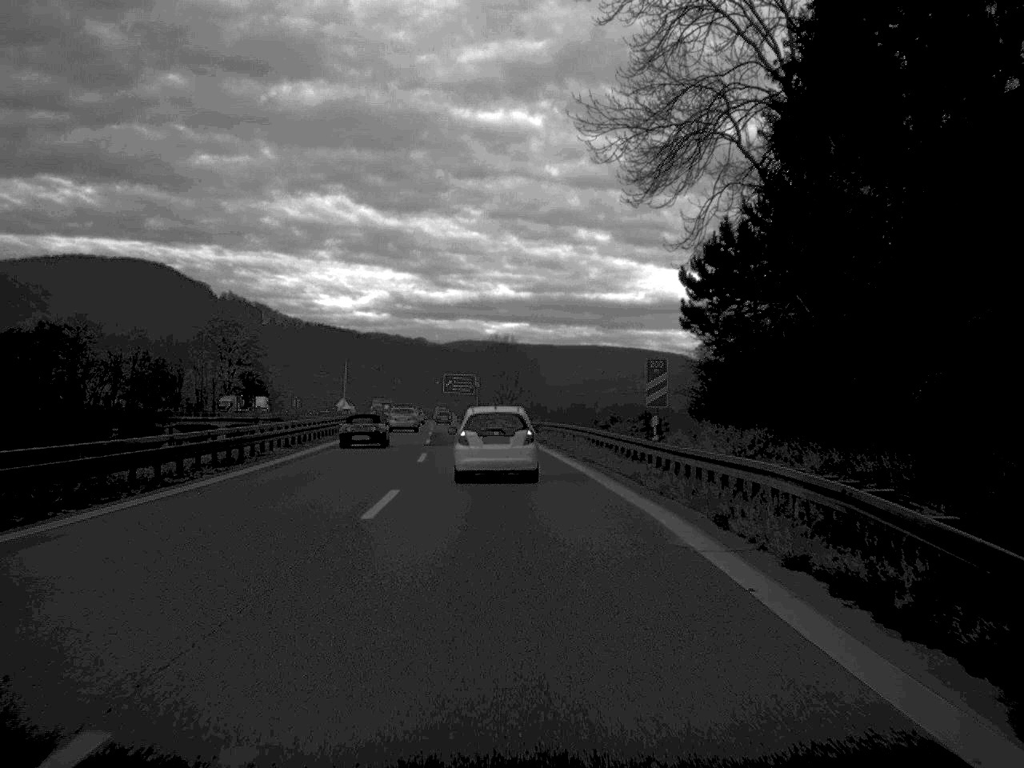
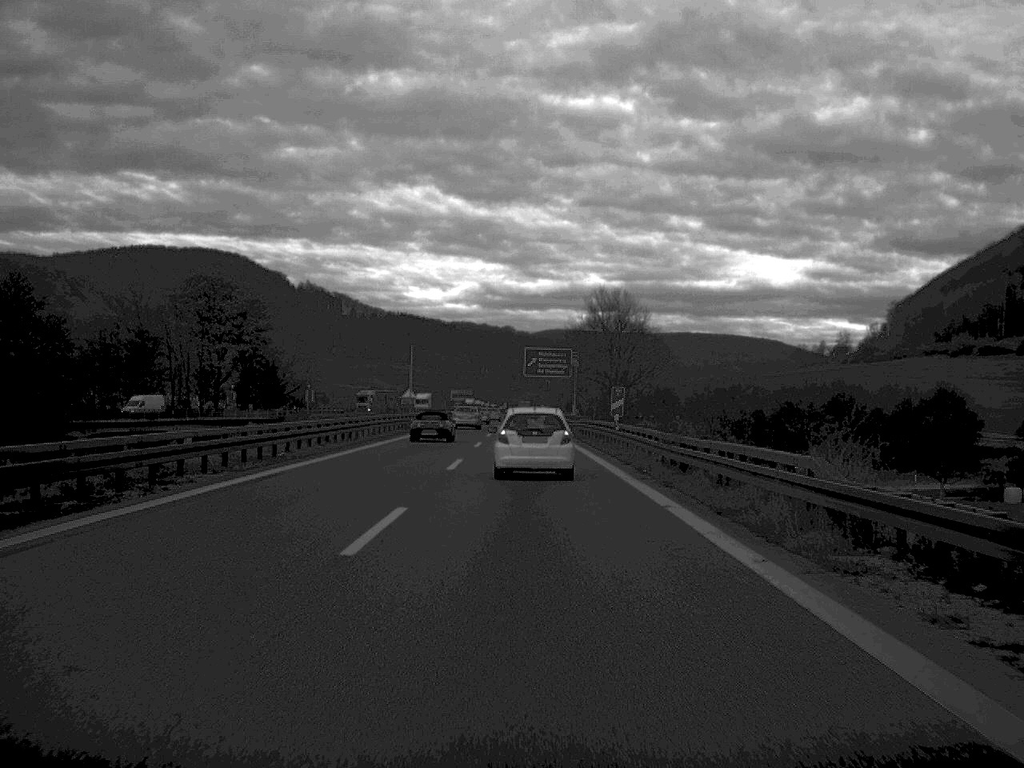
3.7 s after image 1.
(-3.7, +77.0) m; -4°
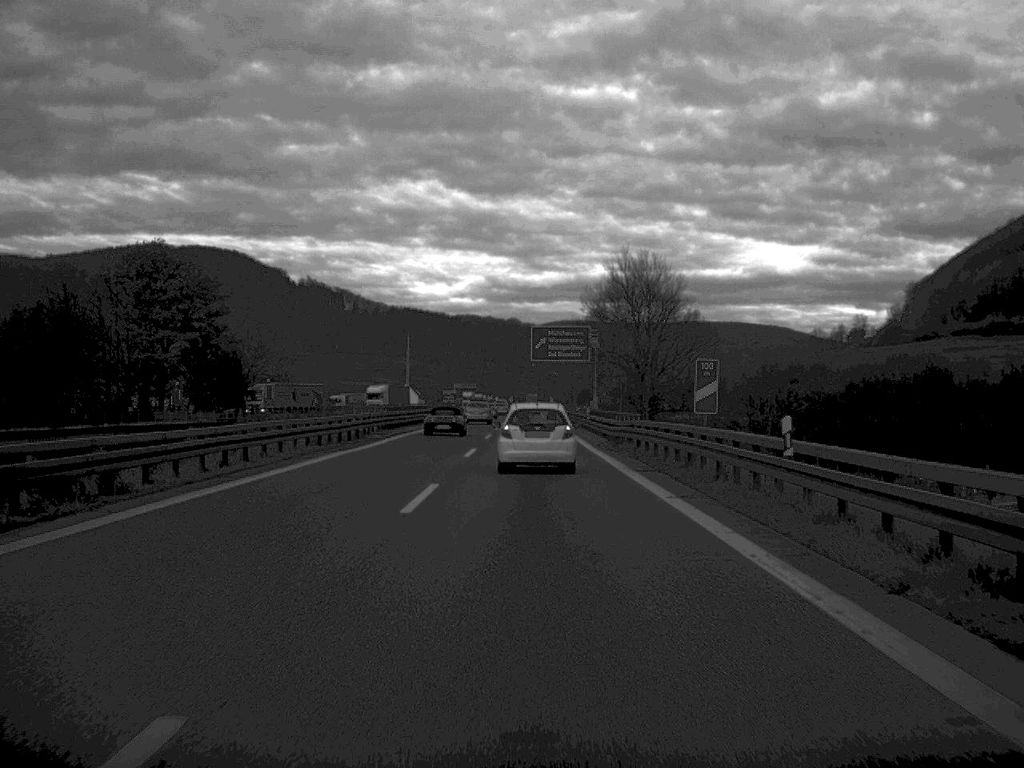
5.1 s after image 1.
(-0.1, +31.3) m; 0°
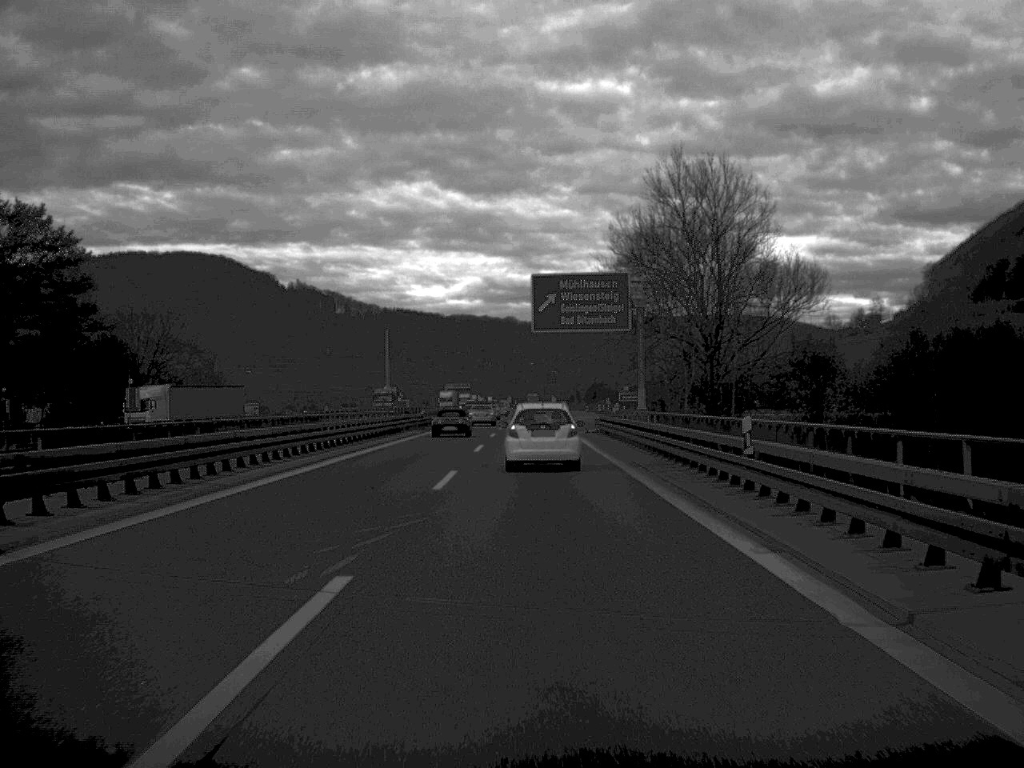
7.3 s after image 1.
(0.0, +47.7) m; 0°
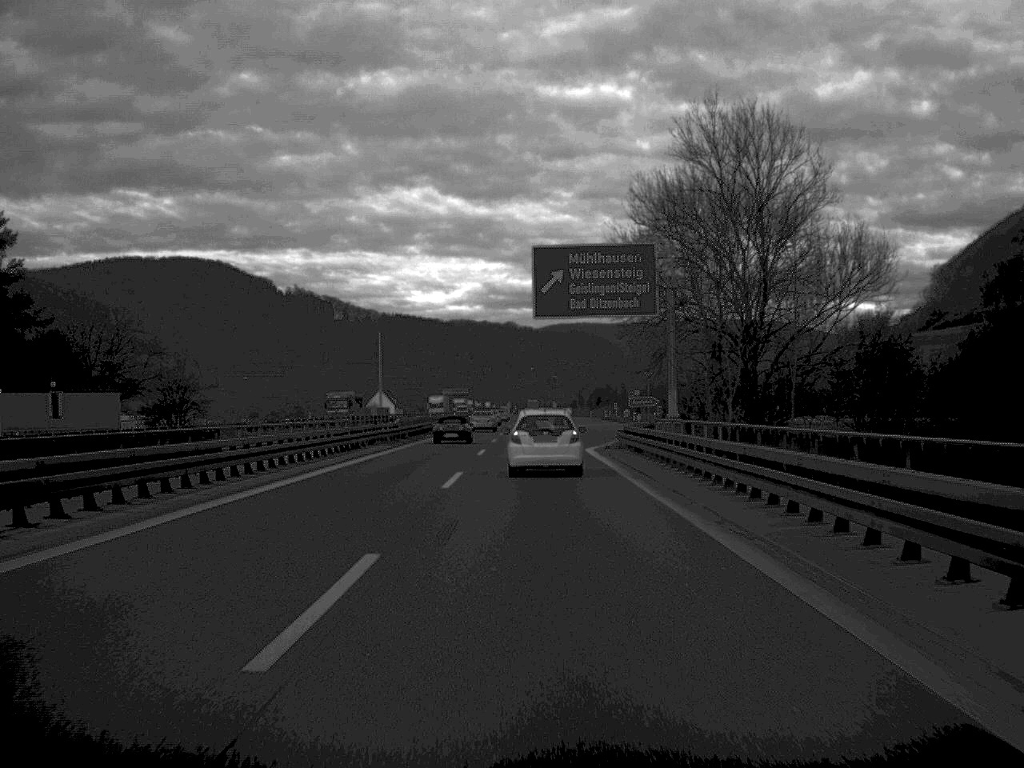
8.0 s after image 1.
(0.0, +15.4) m; 0°
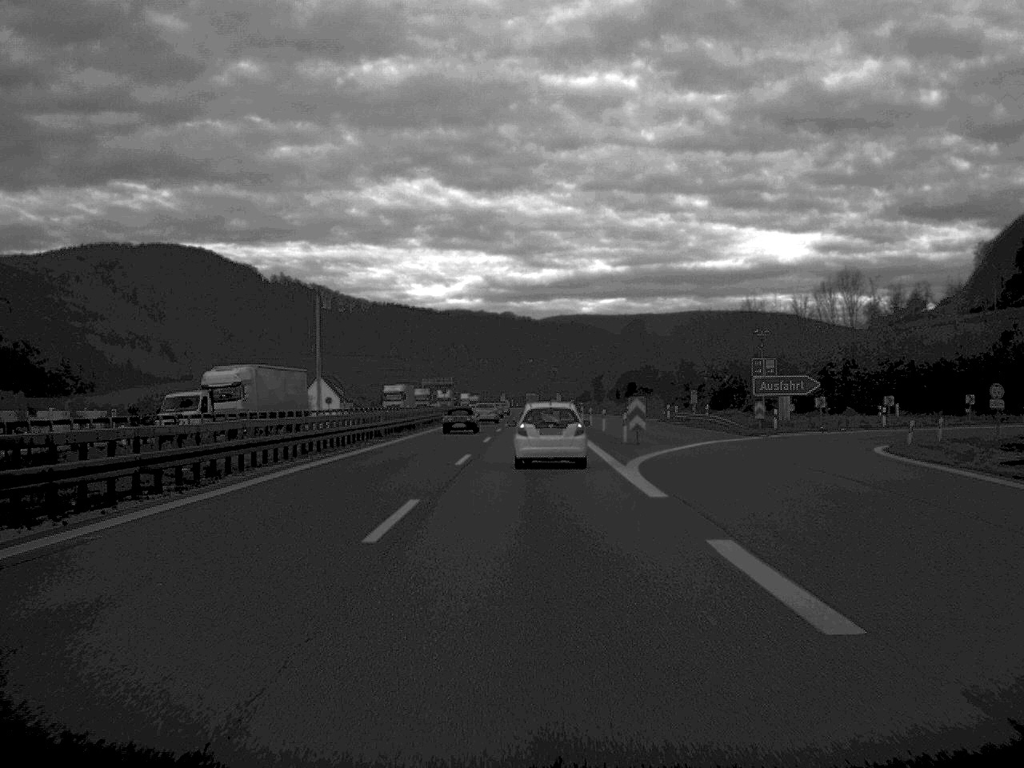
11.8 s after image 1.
(+0.2, +83.3) m; 0°
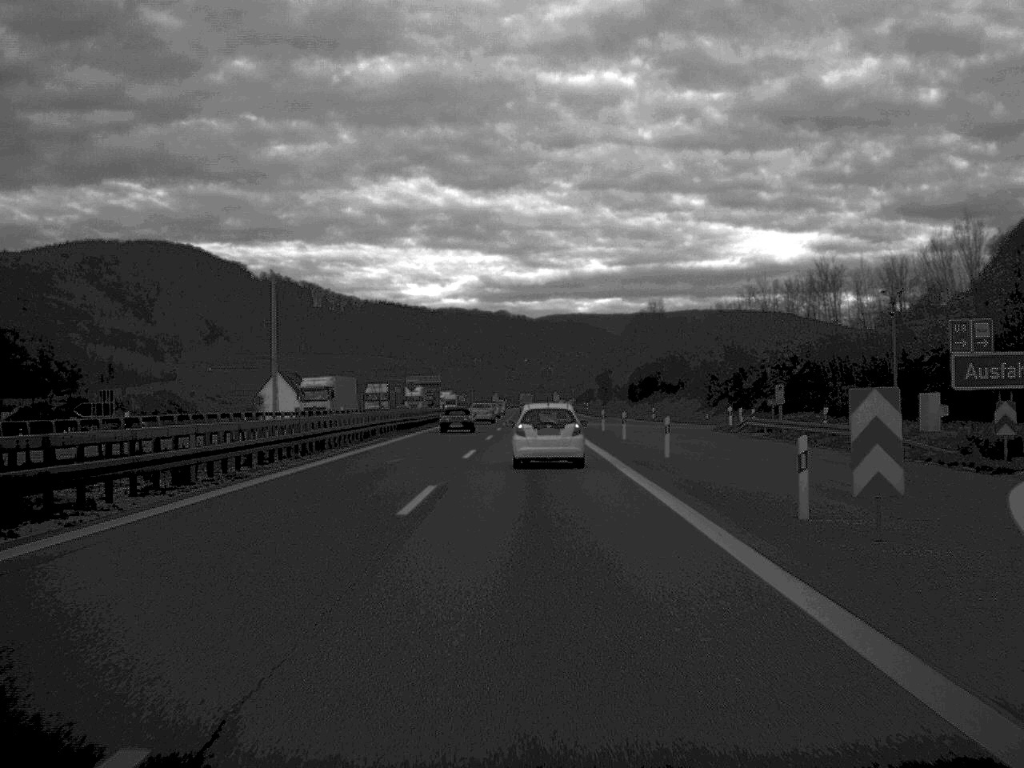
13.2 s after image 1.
(+0.1, +31.6) m; 0°
